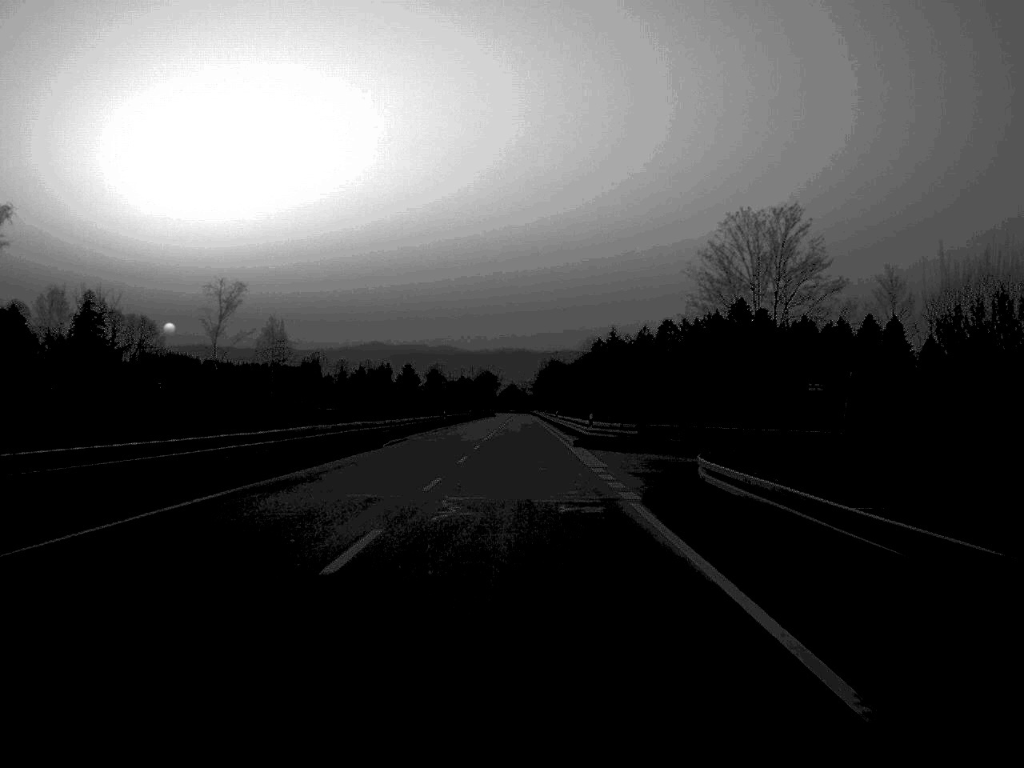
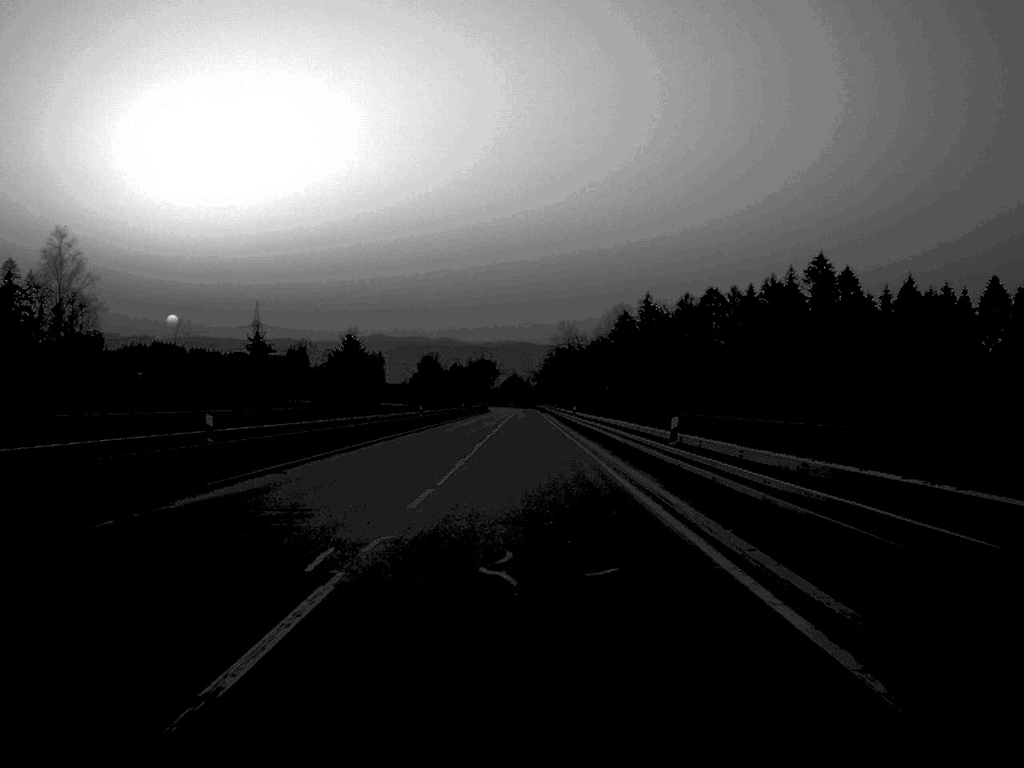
(-0.2, +76.8) m; 0°
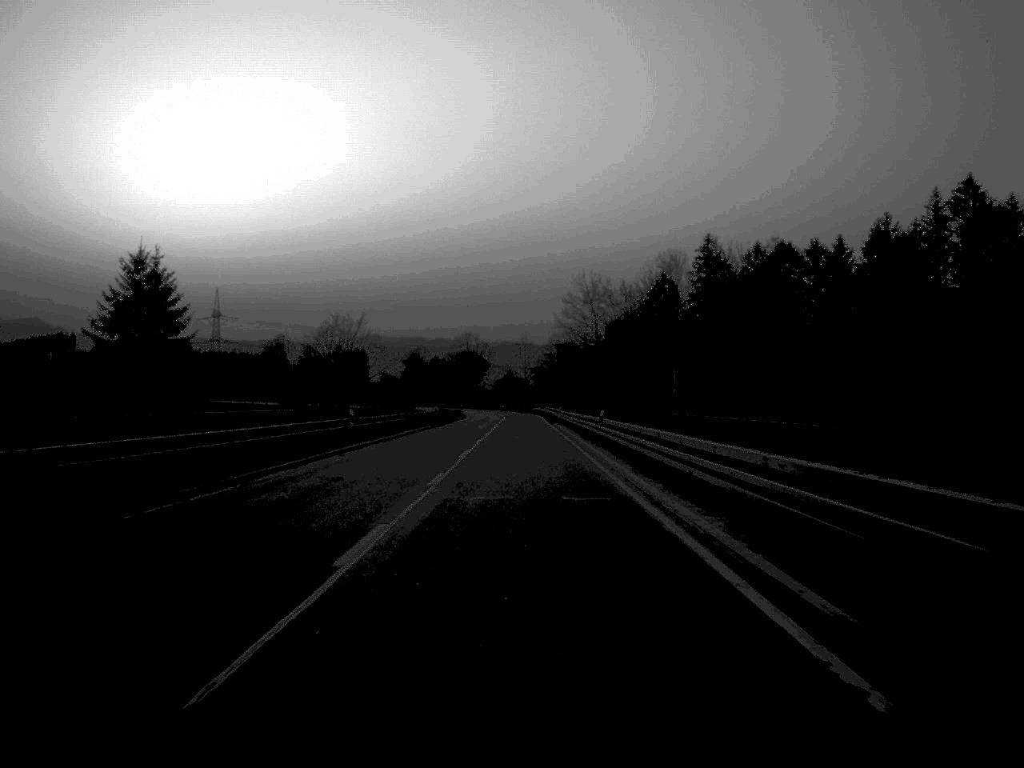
(+0.2, +77.9) m; 0°
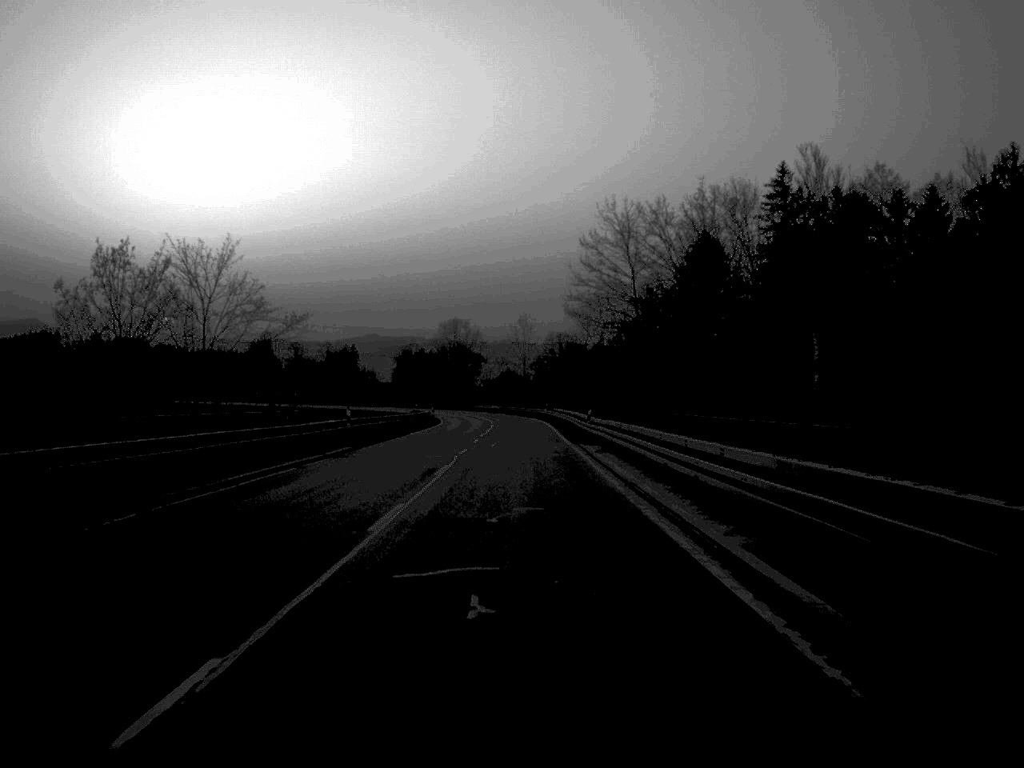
(0.0, +44.2) m; 0°
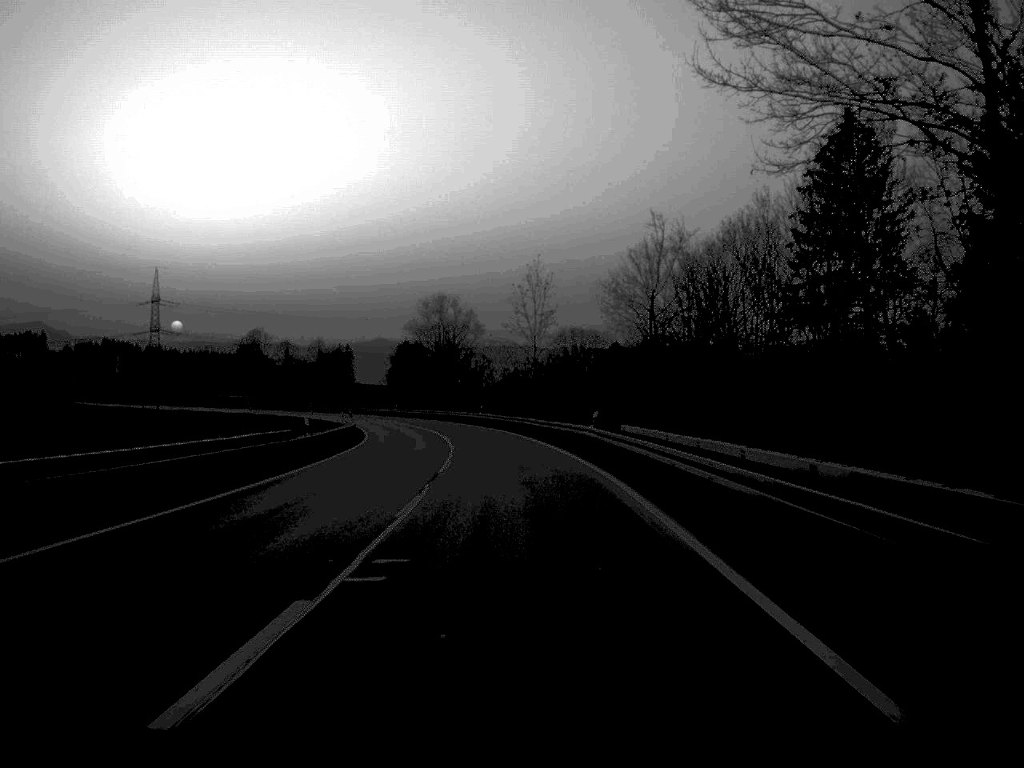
(-0.2, +60.7) m; 0°
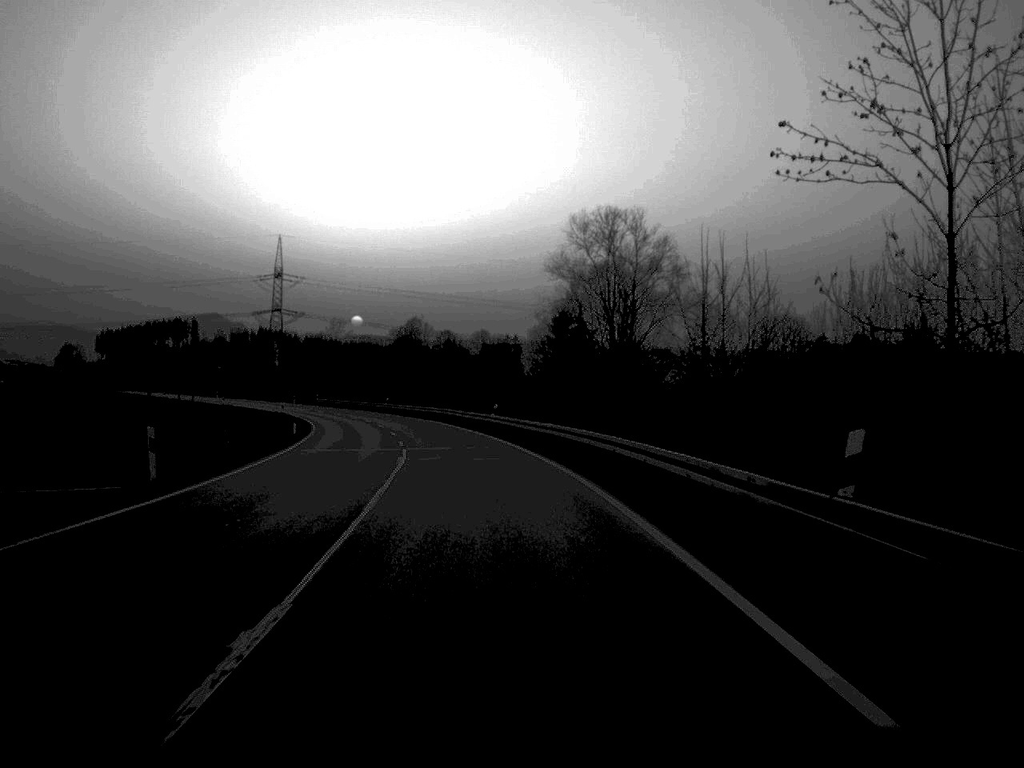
(-4.1, +75.8) m; -8°
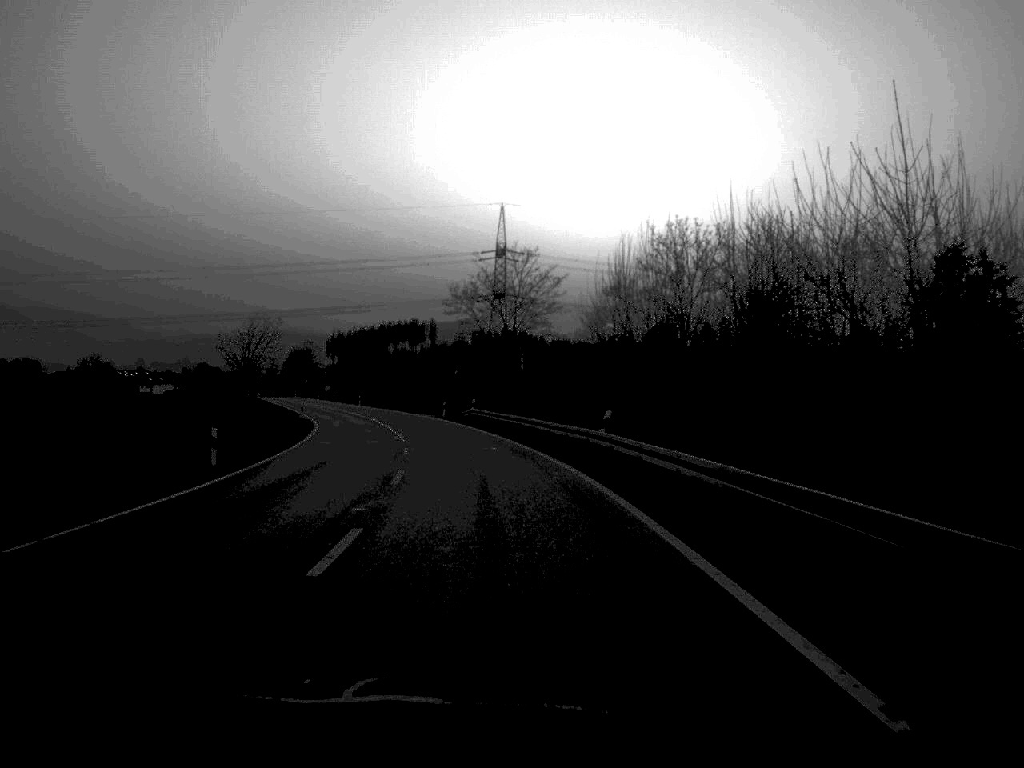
(-7.5, +77.6) m; -11°
